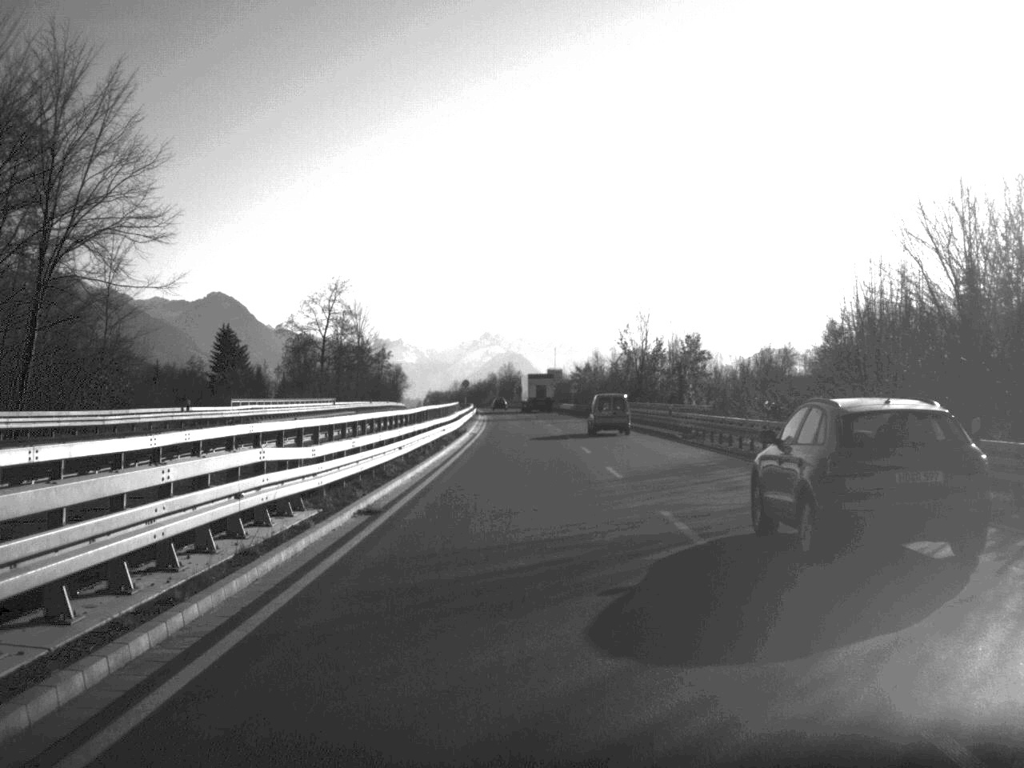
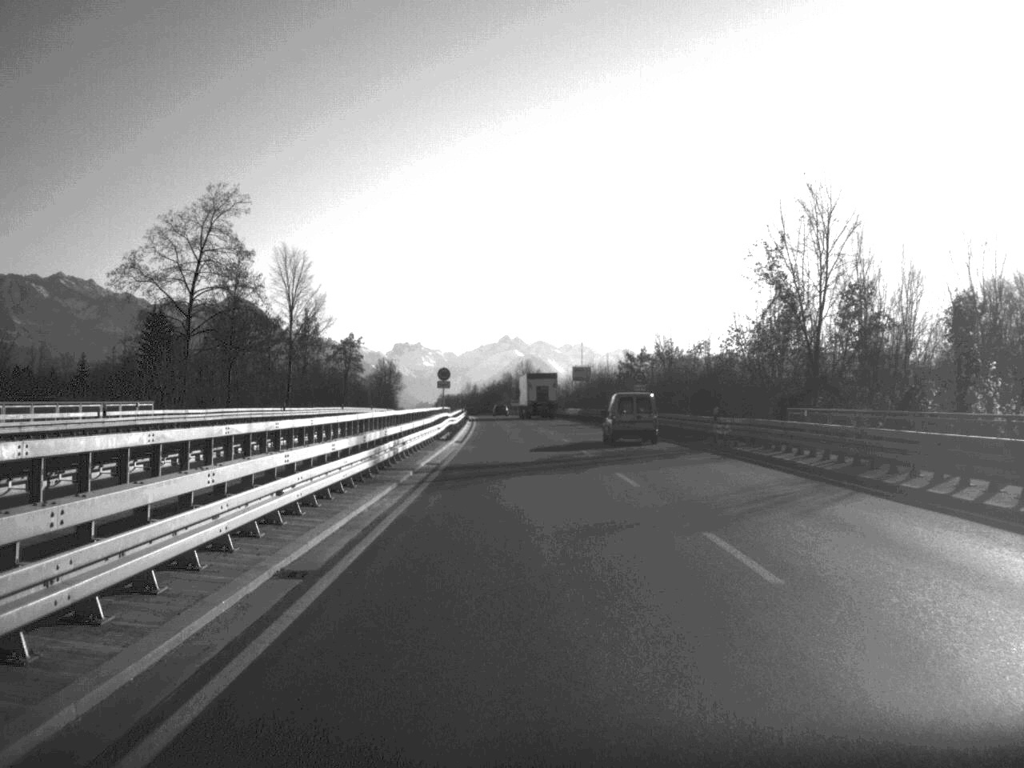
(-0.5, +62.6) m; -1°
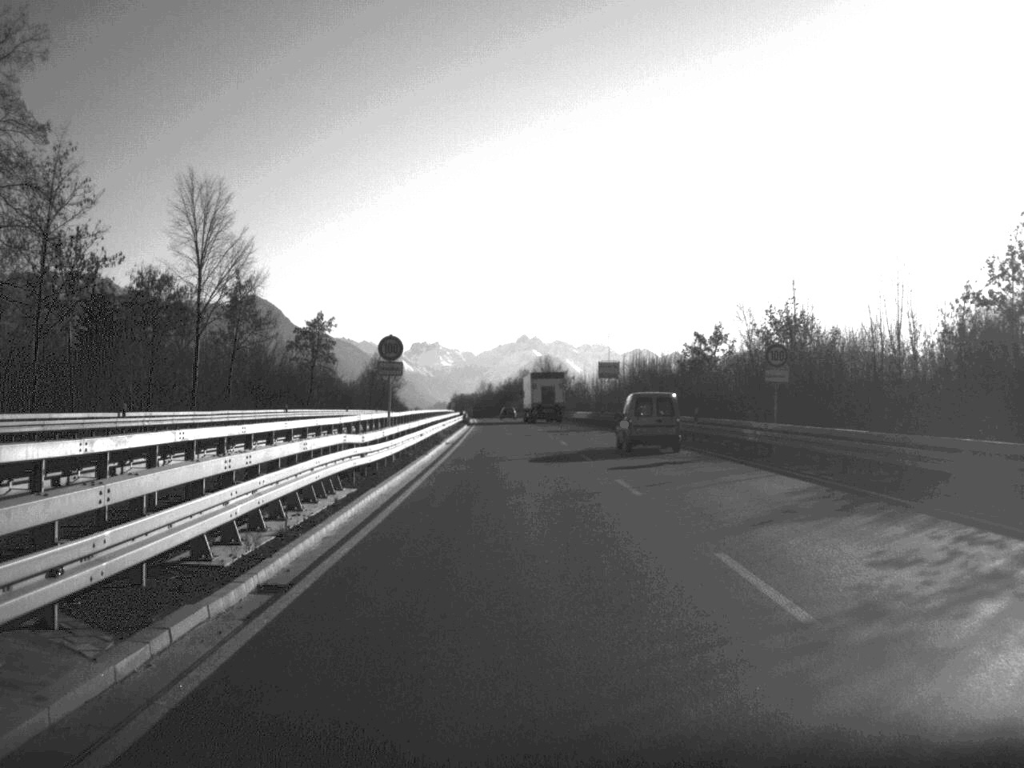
(-0.3, +37.6) m; -1°
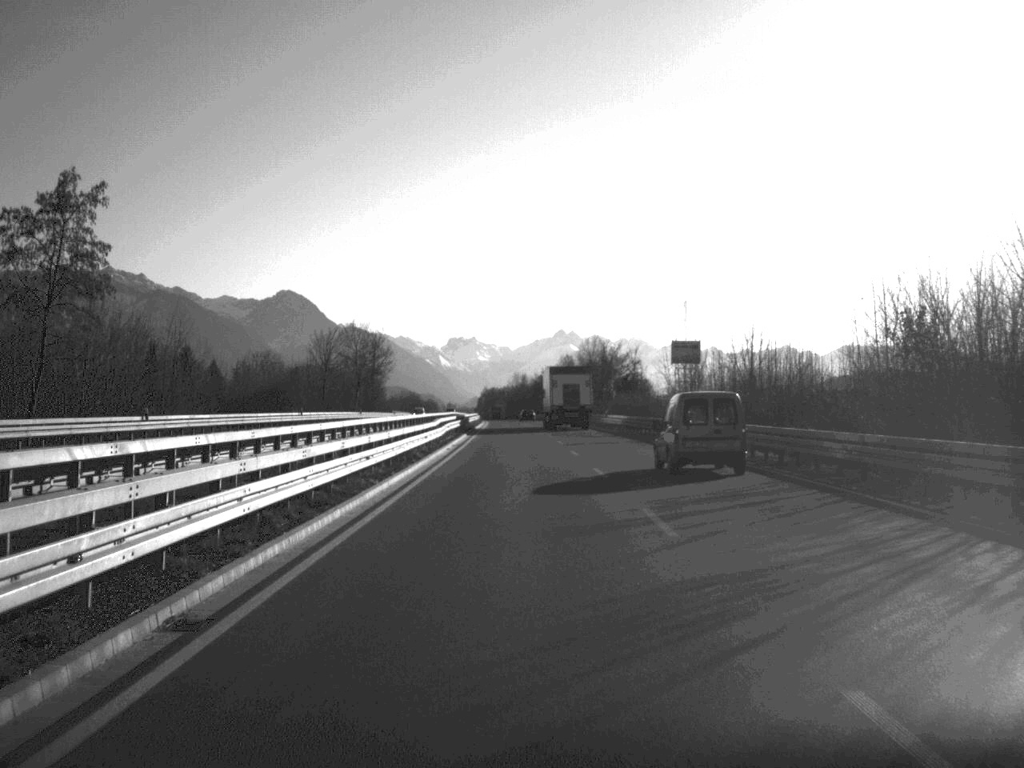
(-1.2, +77.7) m; -2°
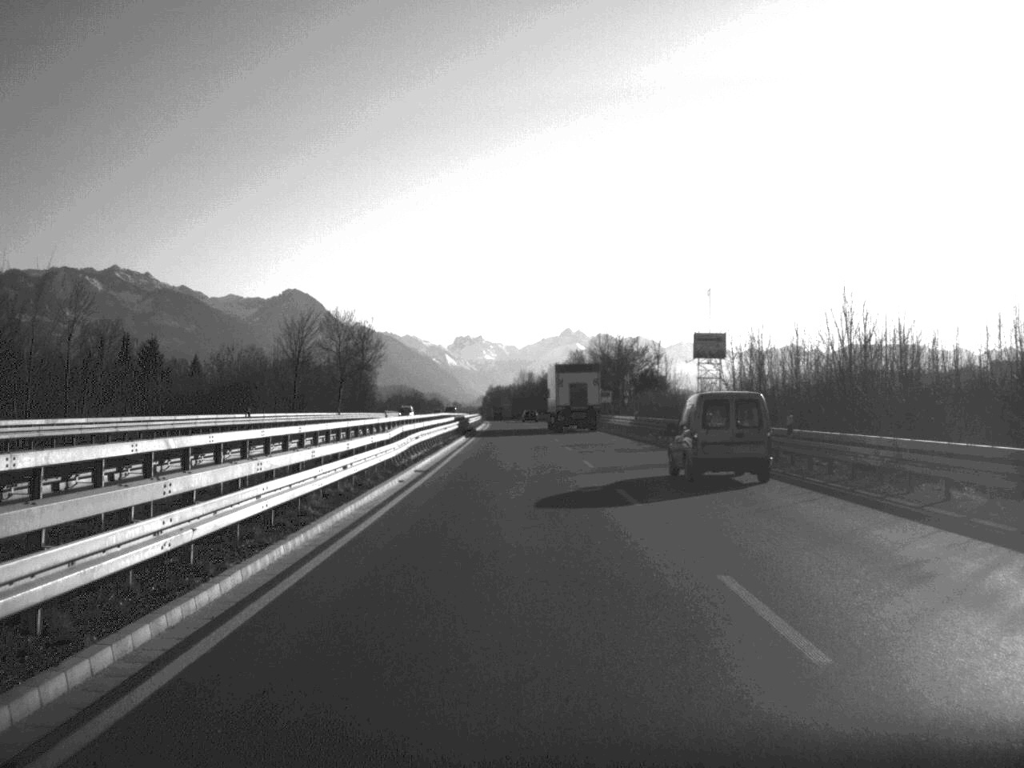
(-0.1, +19.1) m; 0°
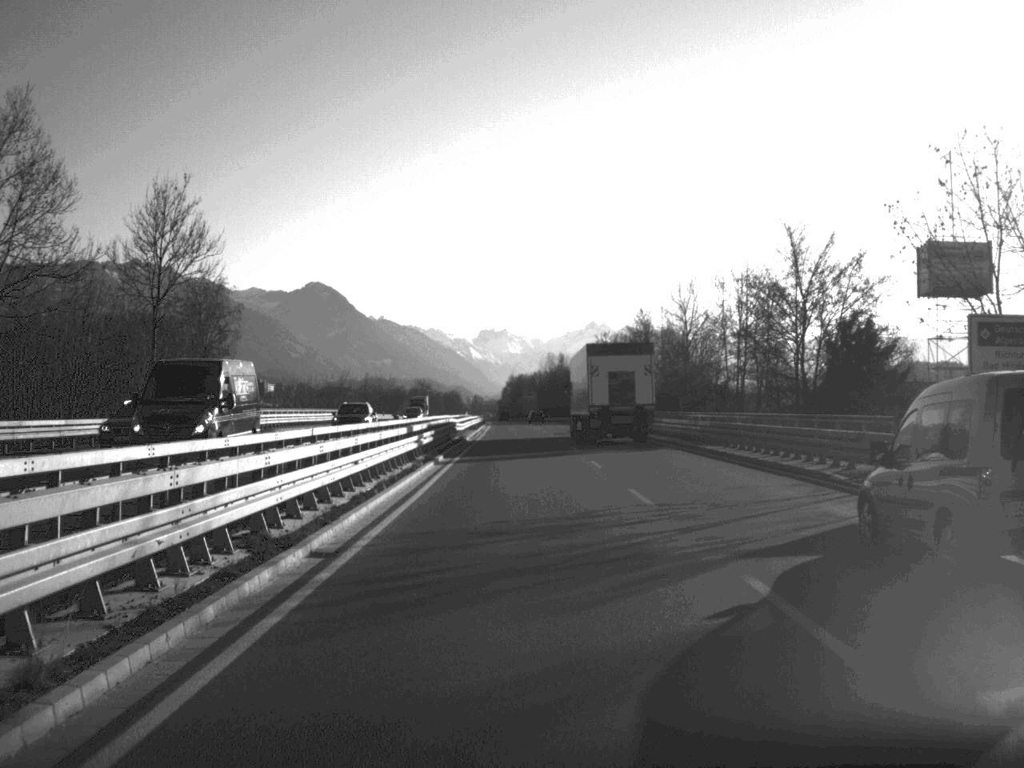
(-1.1, +95.9) m; -1°
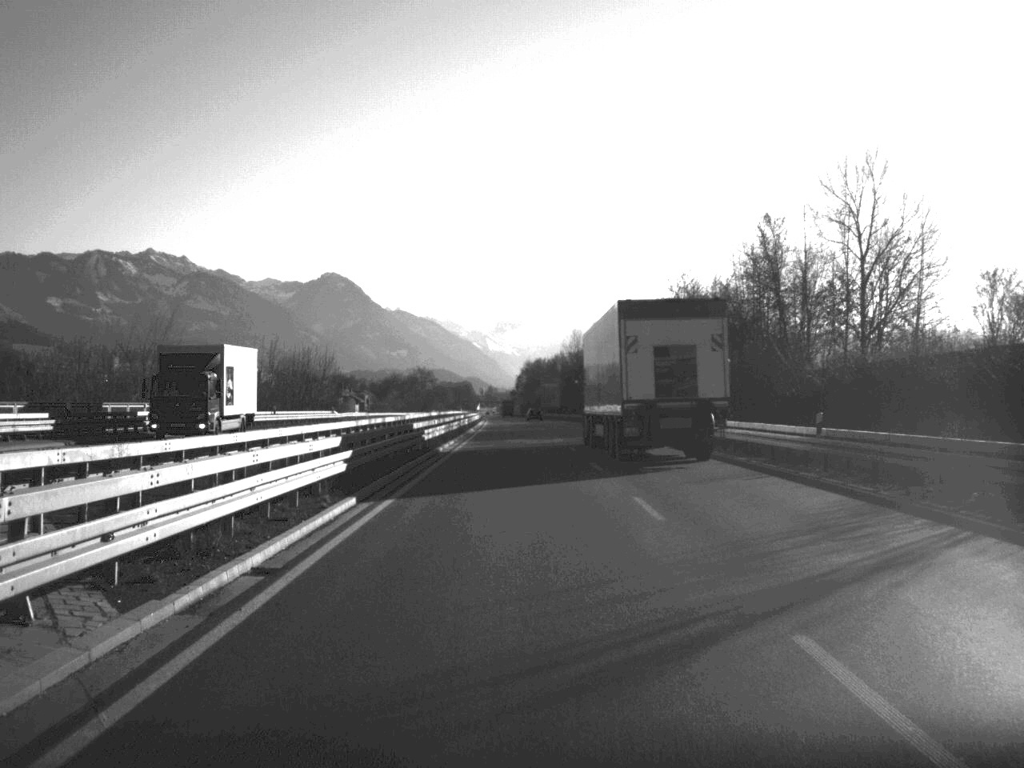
(-0.5, +74.8) m; -1°
